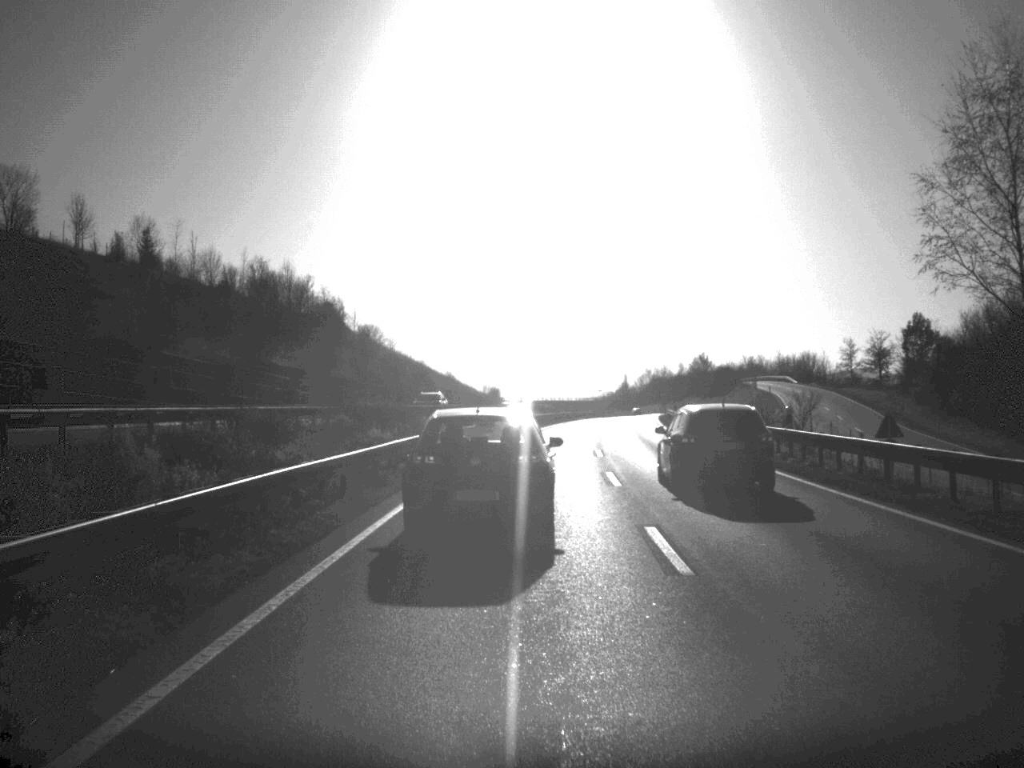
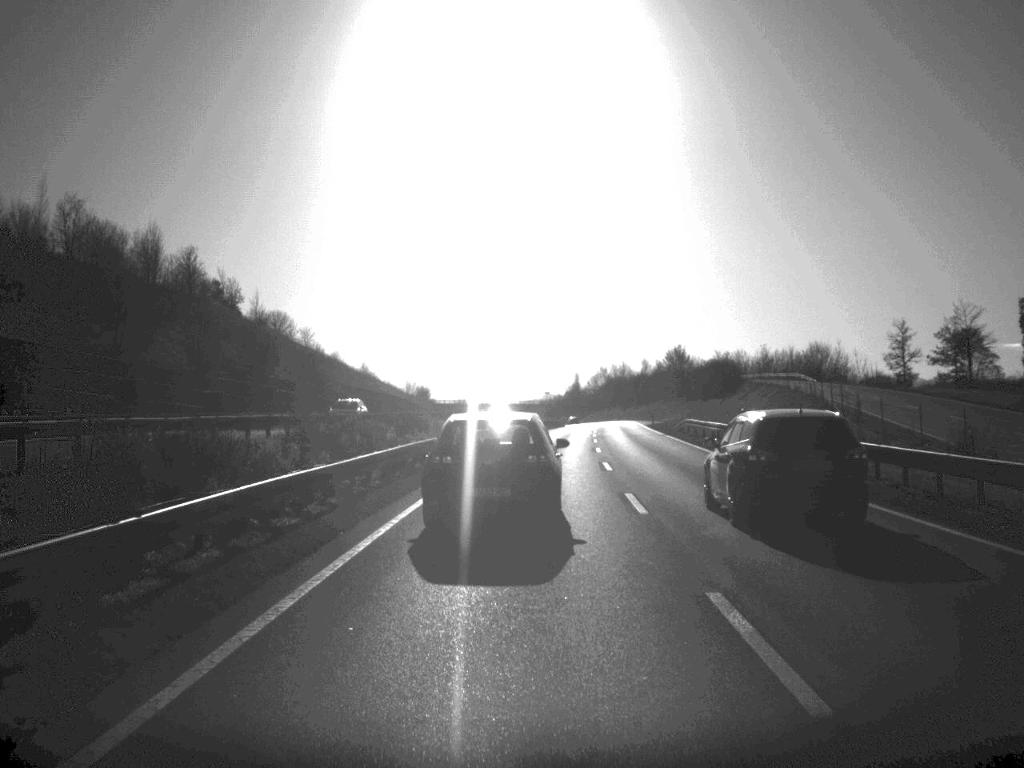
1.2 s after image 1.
(+0.9, +41.2) m; +3°
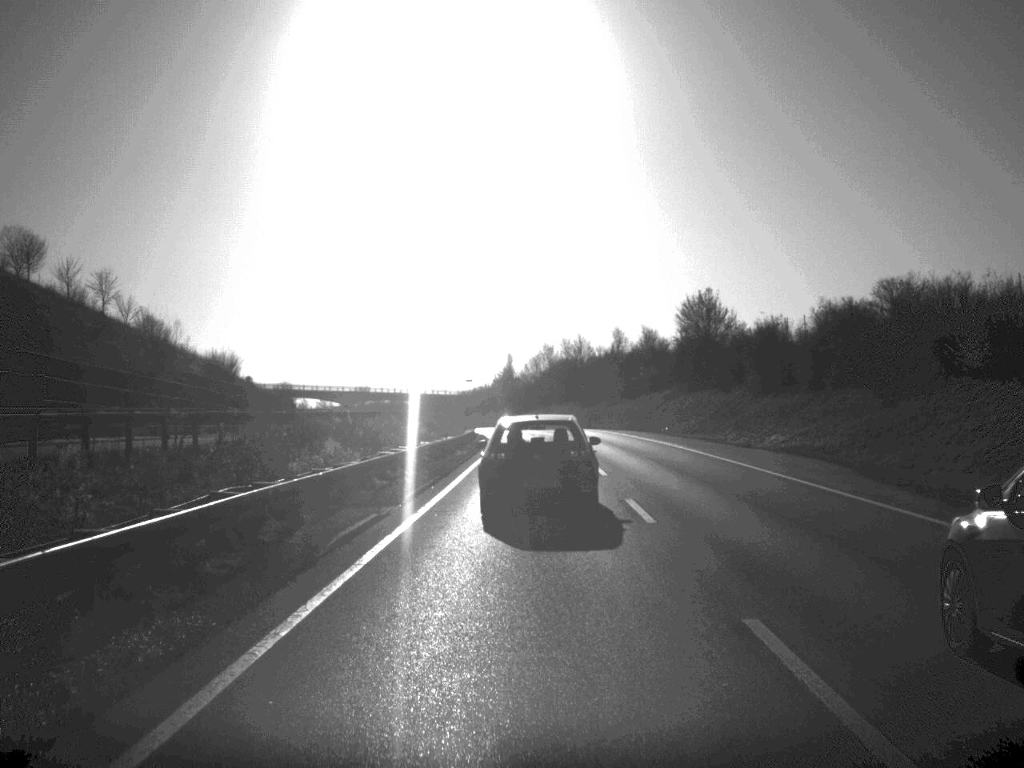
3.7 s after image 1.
(+3.0, +84.9) m; +3°
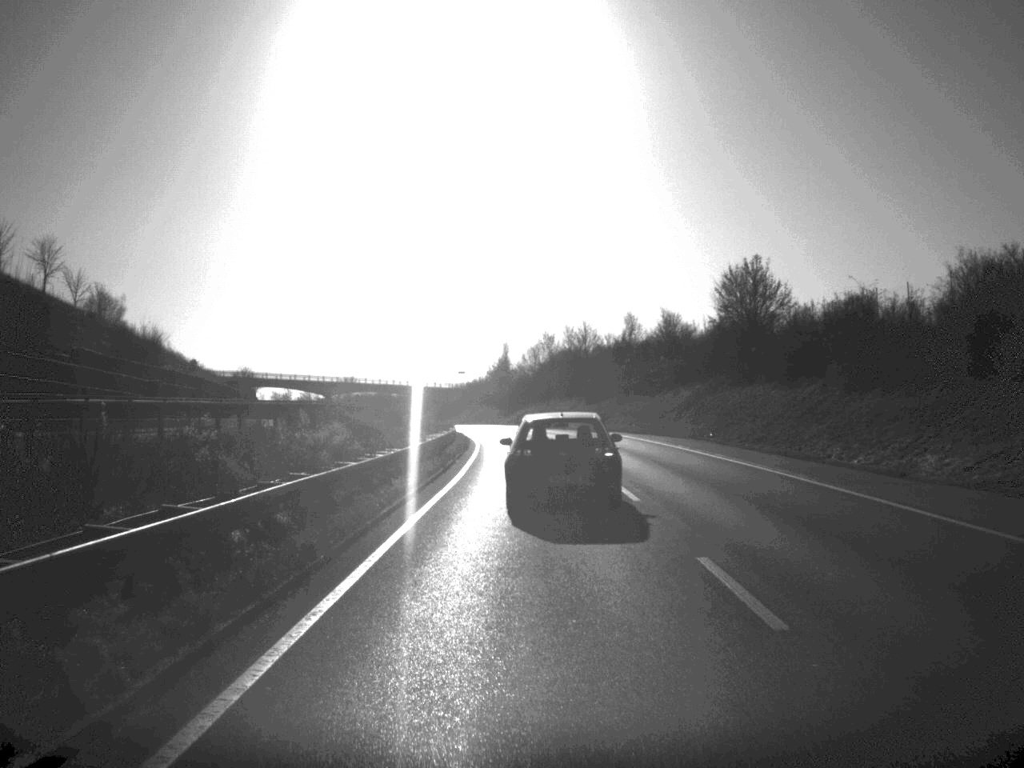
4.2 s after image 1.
(0.0, +20.3) m; 0°
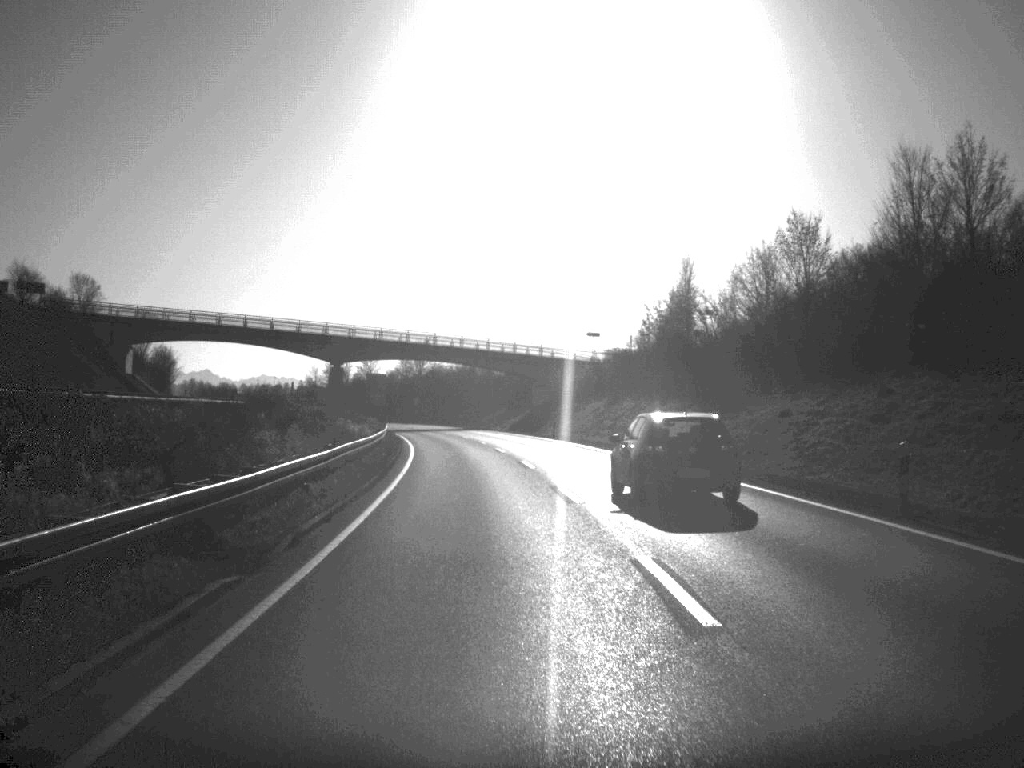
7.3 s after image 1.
(-4.3, +107.3) m; -6°
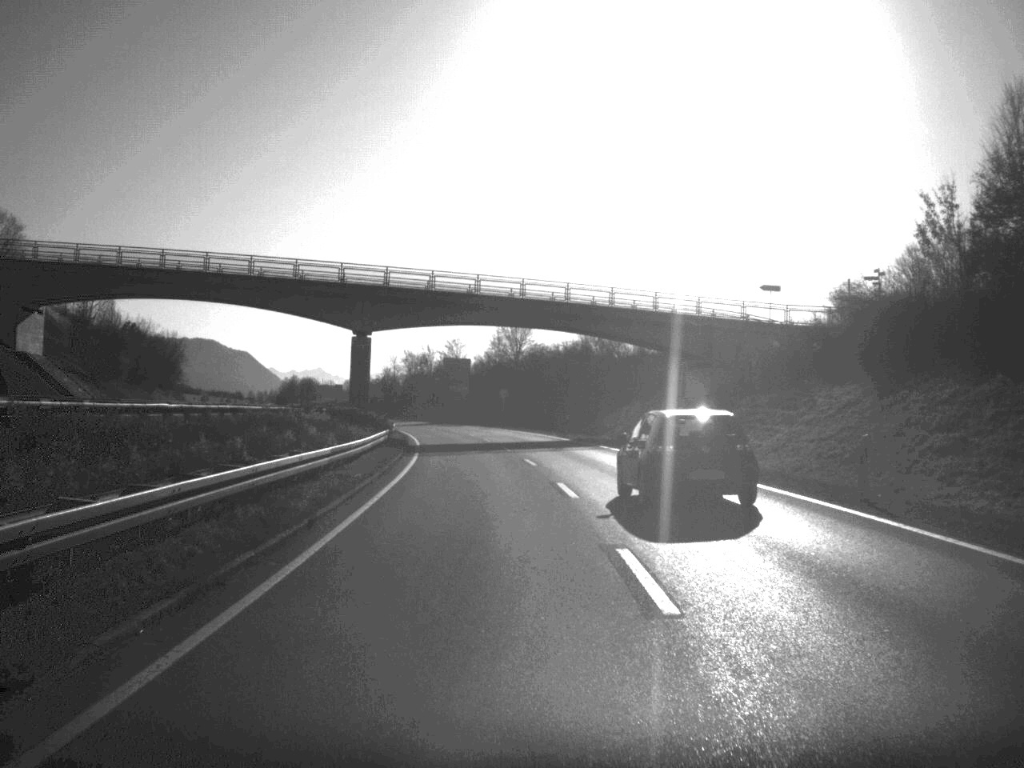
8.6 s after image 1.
(-2.1, +47.3) m; -5°
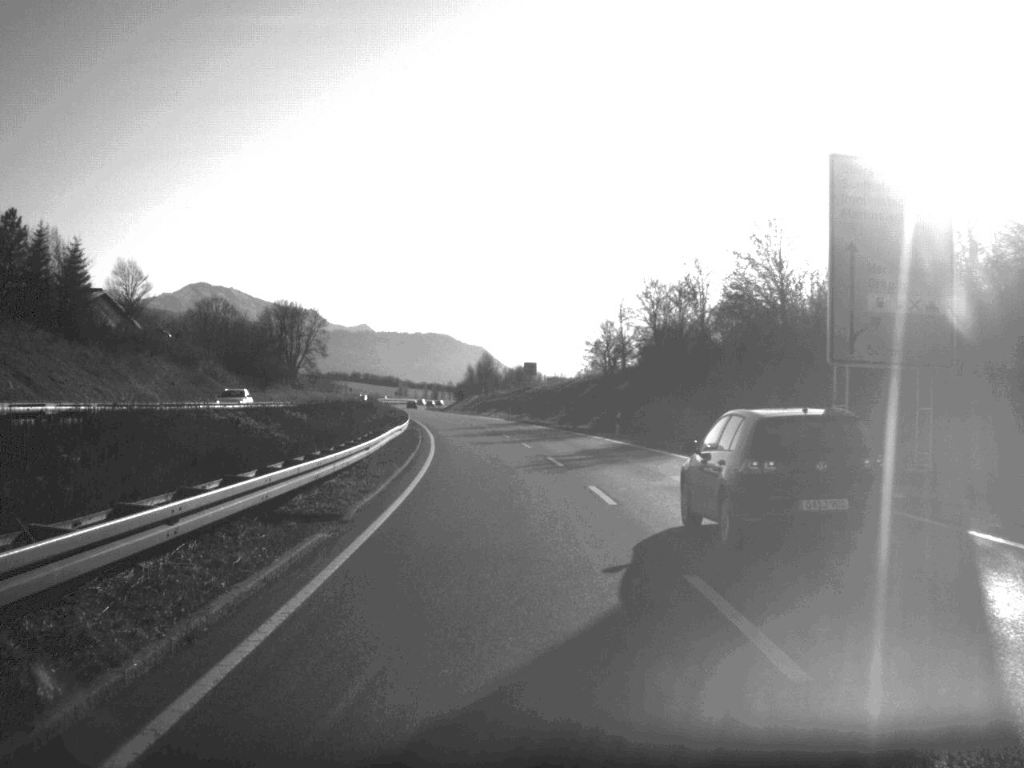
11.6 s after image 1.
(-10.6, +109.4) m; -11°
